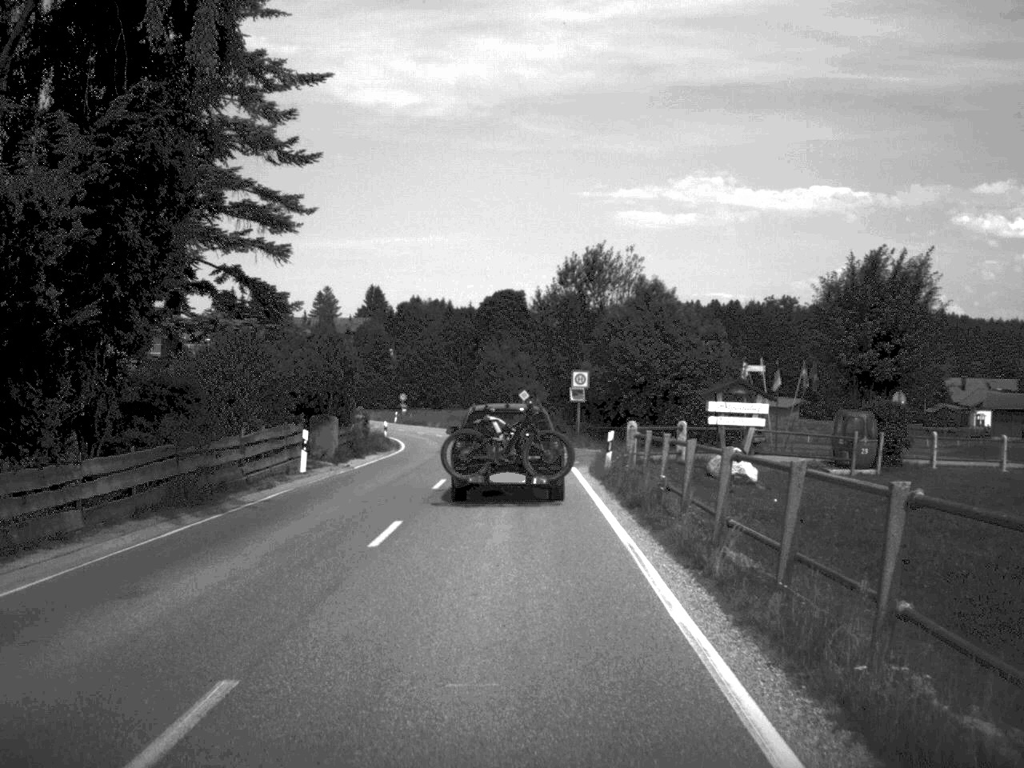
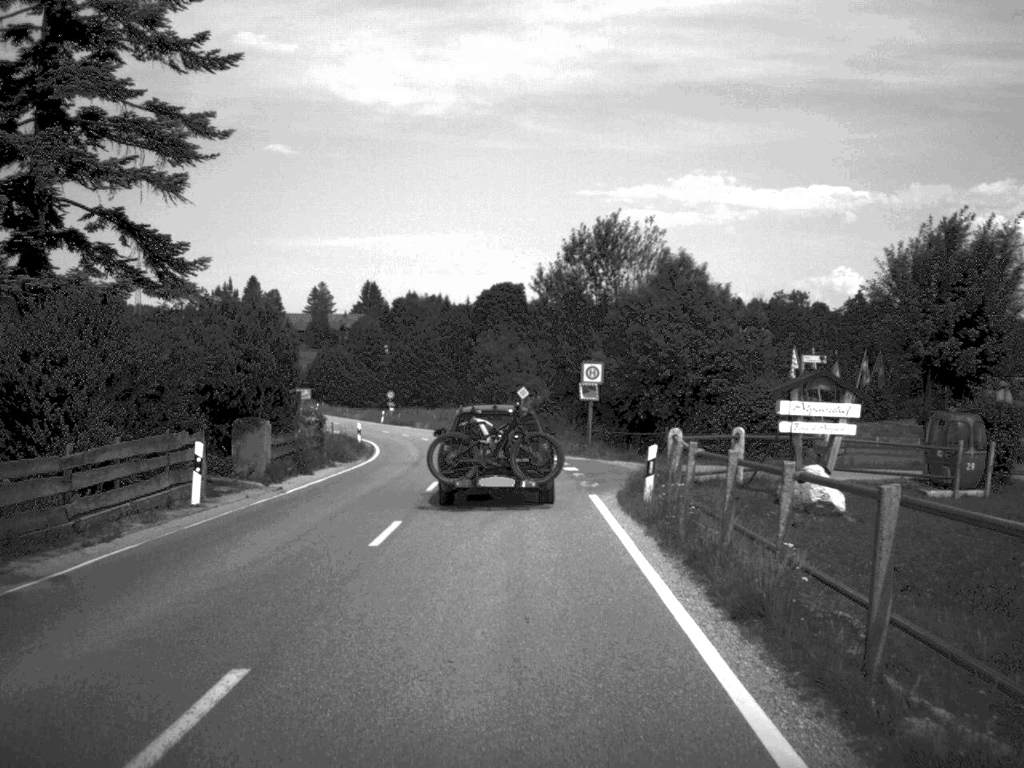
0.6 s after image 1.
(0.0, +9.2) m; 0°
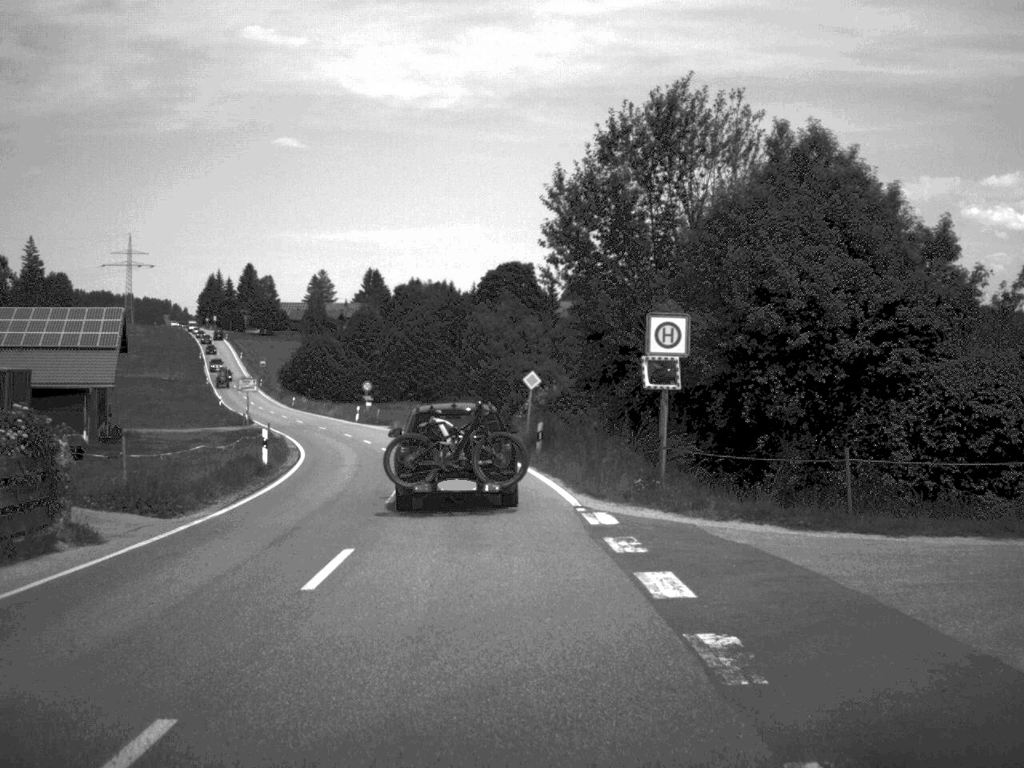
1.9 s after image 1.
(0.0, +19.5) m; -1°
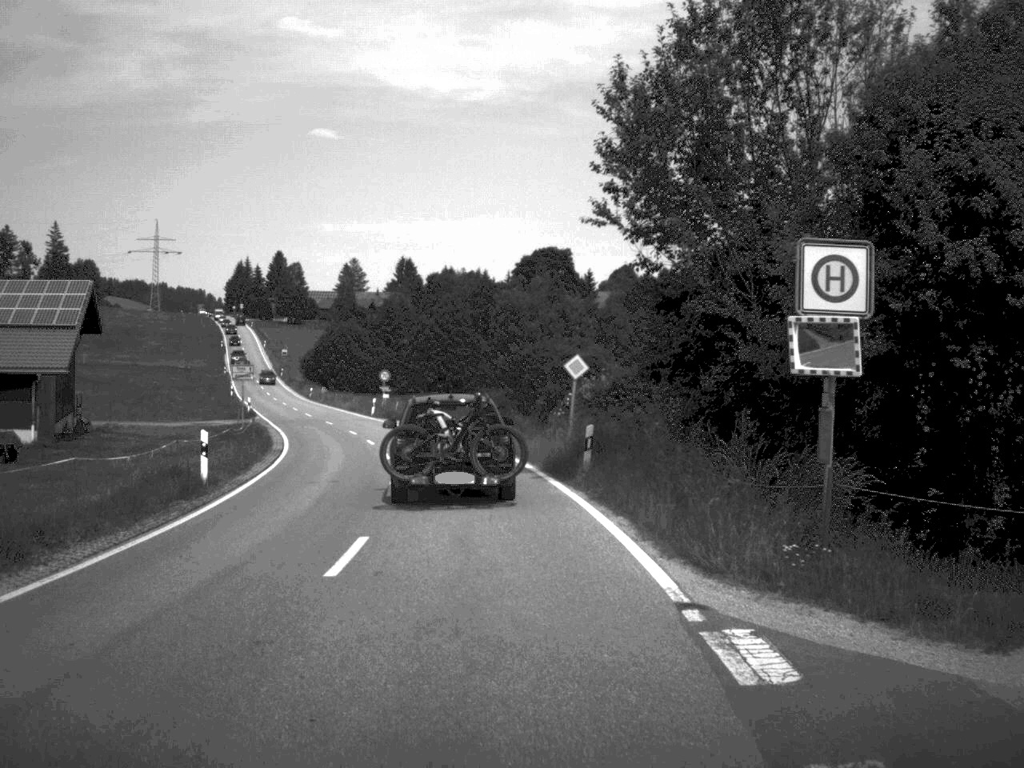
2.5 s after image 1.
(-0.1, +8.9) m; -2°
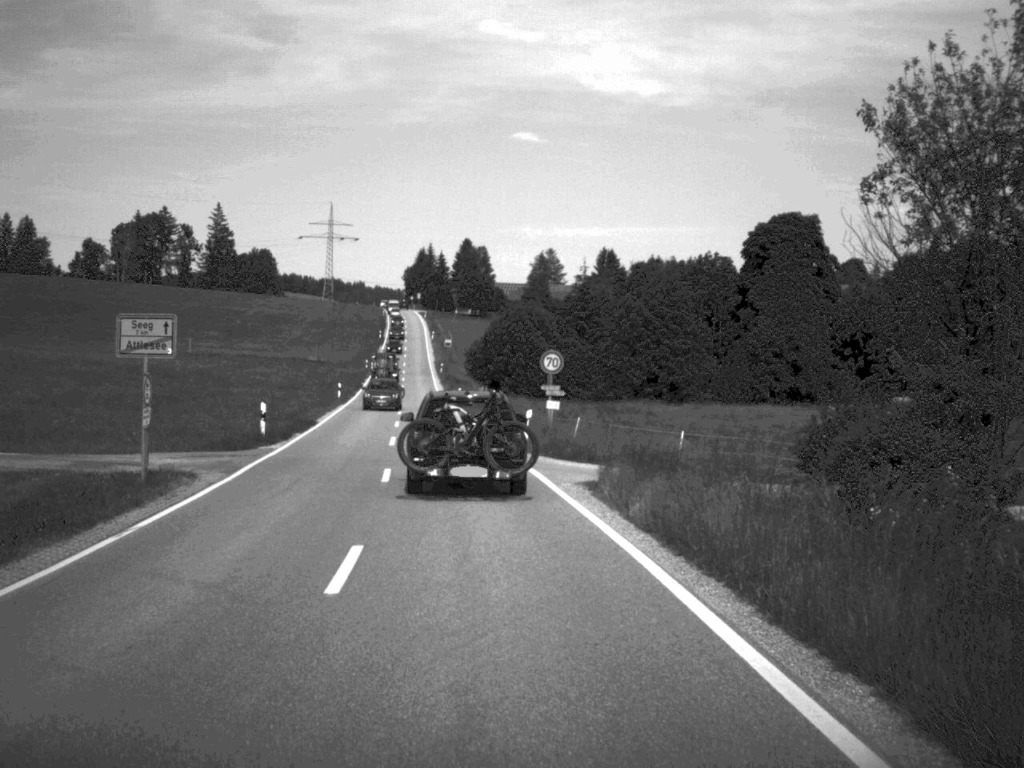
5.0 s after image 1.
(-2.9, +36.5) m; -9°
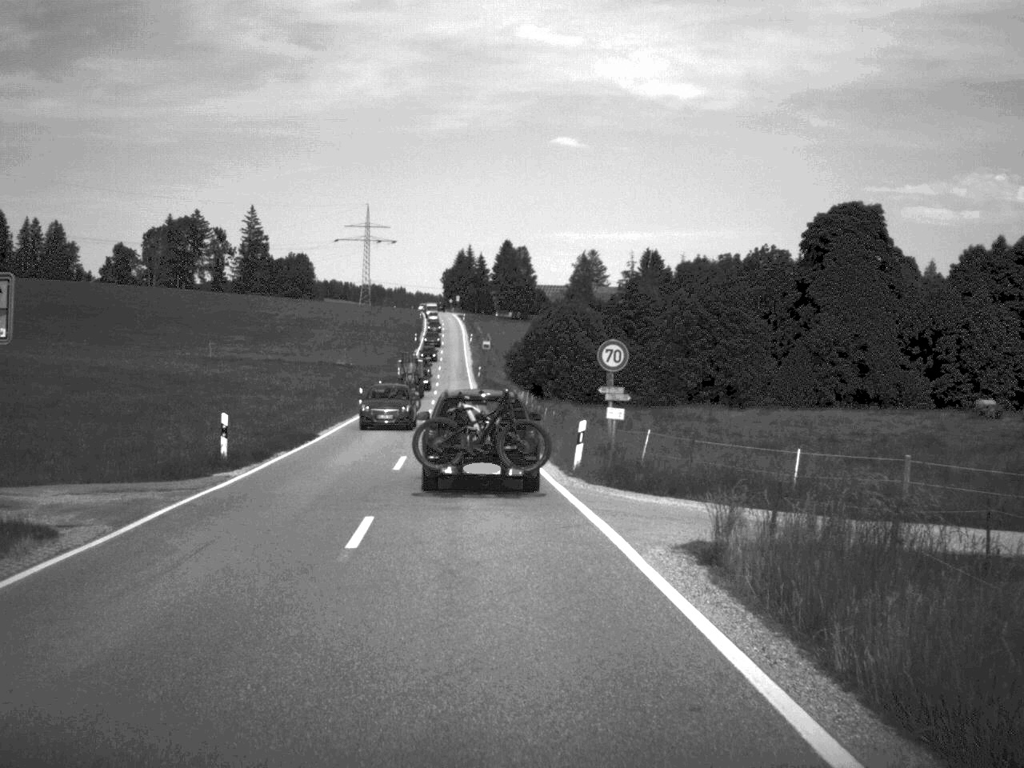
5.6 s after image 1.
(-0.1, +8.5) m; -2°
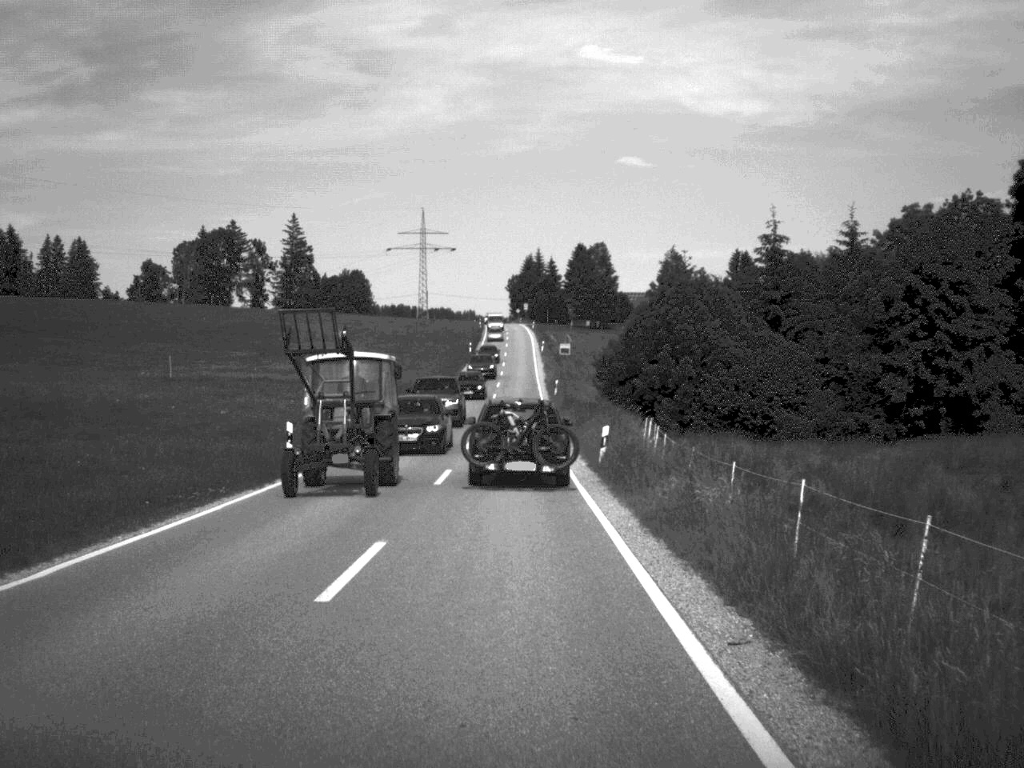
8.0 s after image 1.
(-1.5, +36.6) m; -3°
